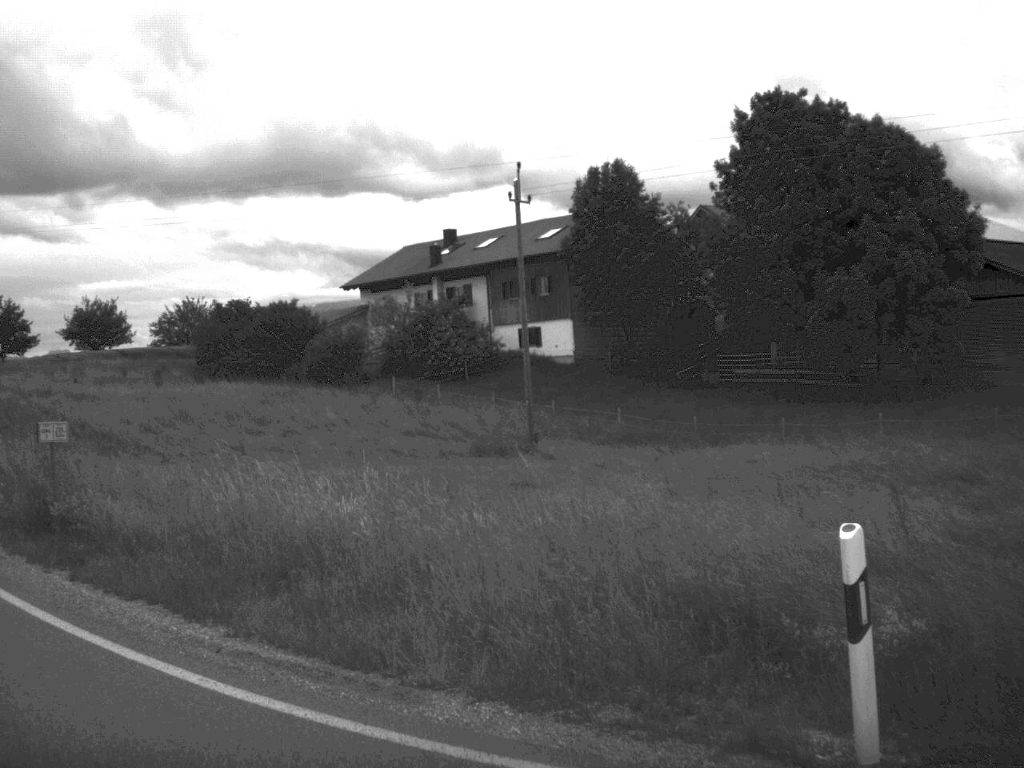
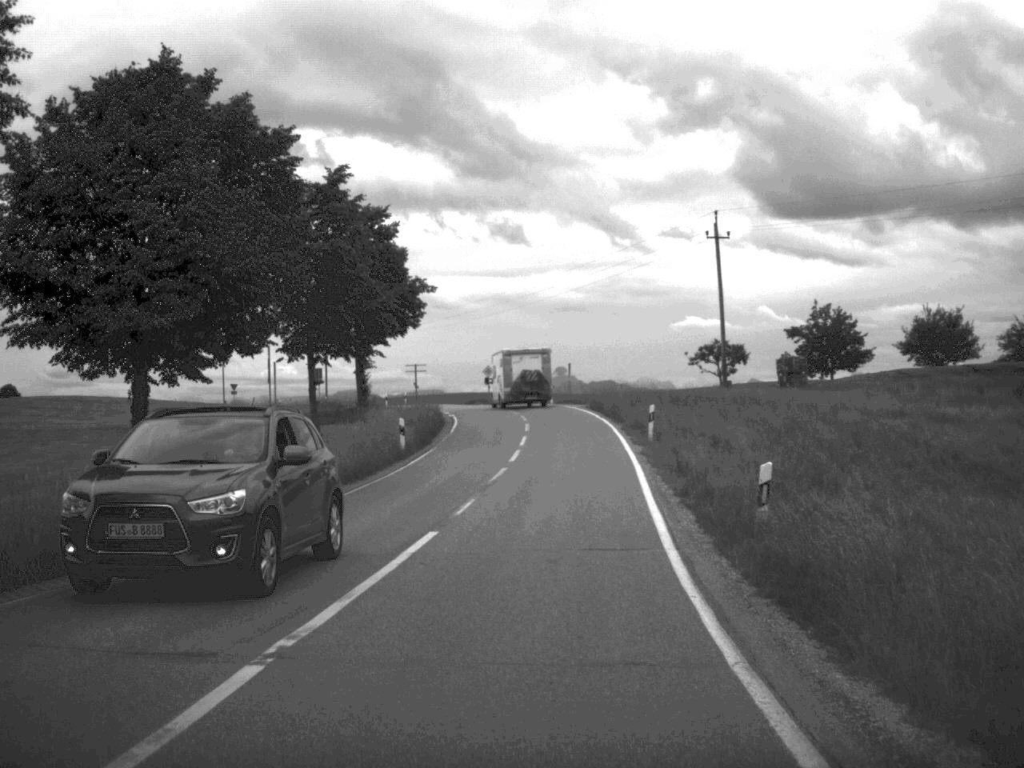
(-5.2, +10.5) m; -35°
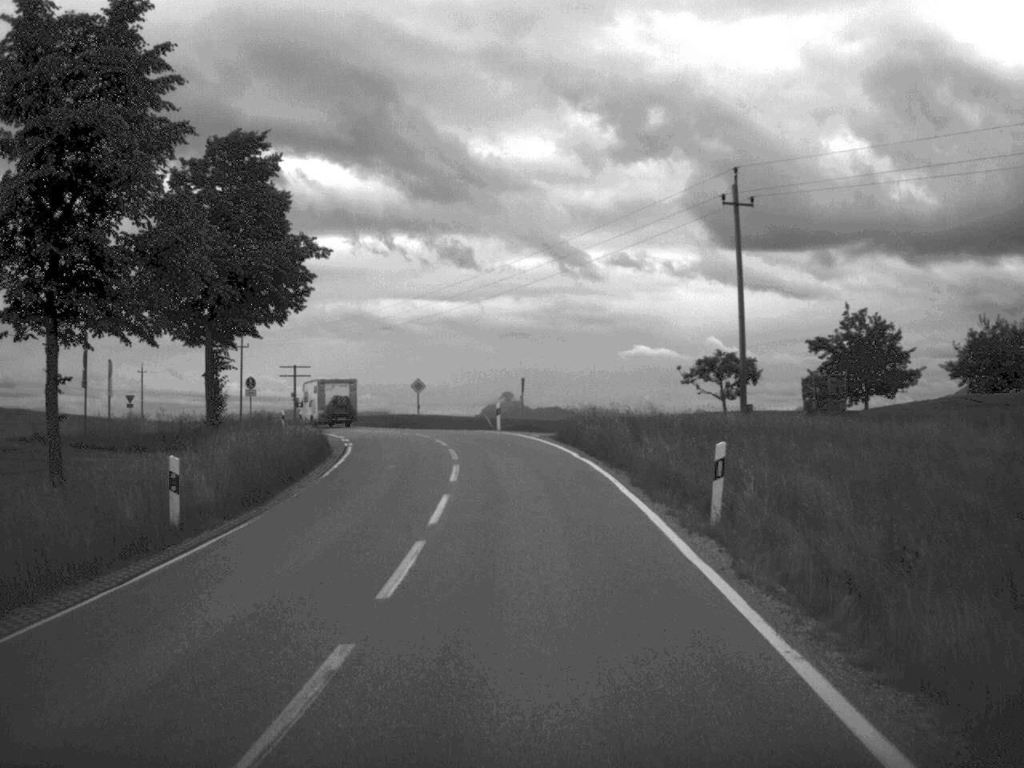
(+0.3, +19.1) m; +2°
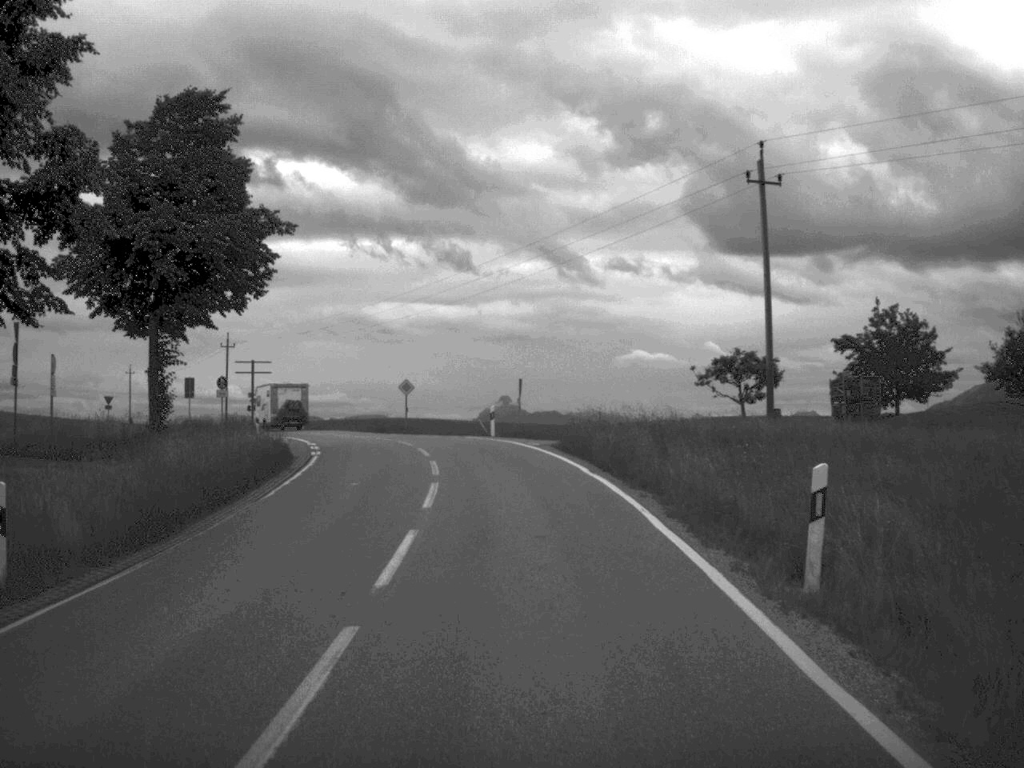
(0.0, +5.5) m; 0°
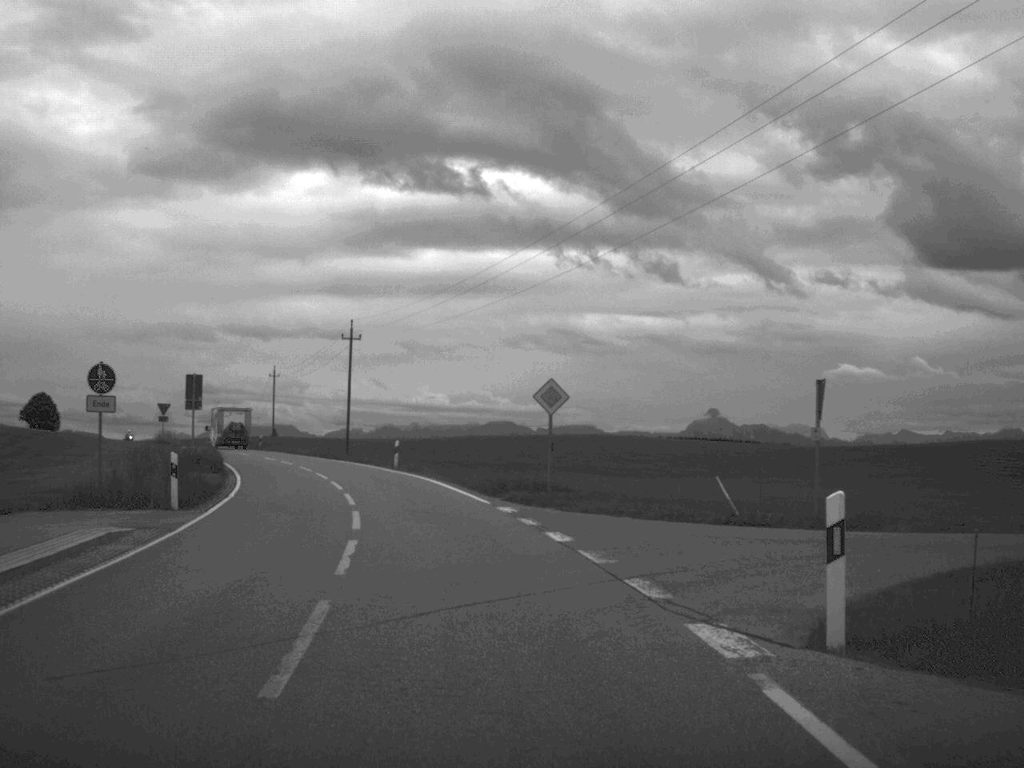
(-1.6, +34.3) m; -10°
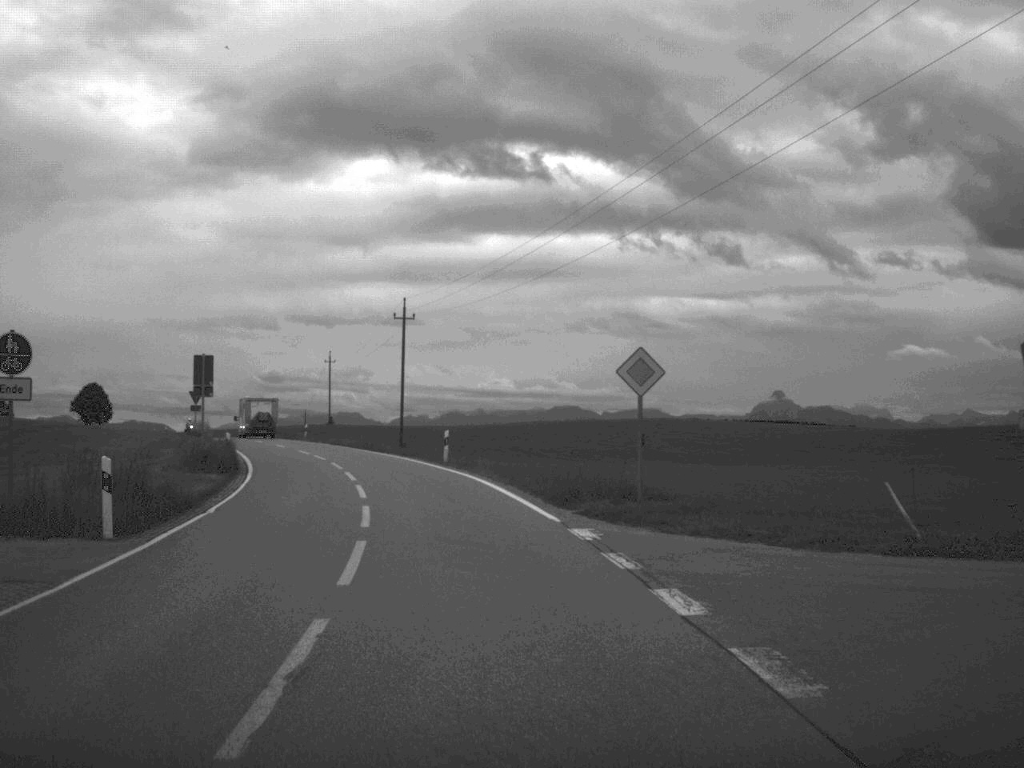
(-0.2, +7.3) m; -3°
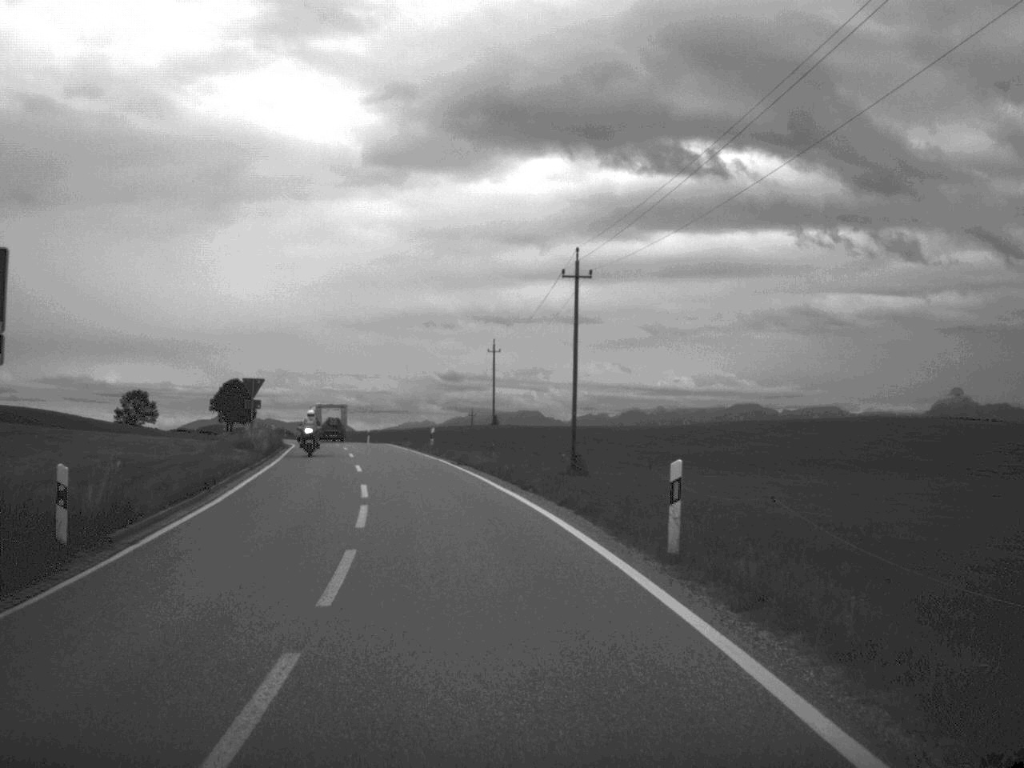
(-1.9, +25.3) m; -8°
